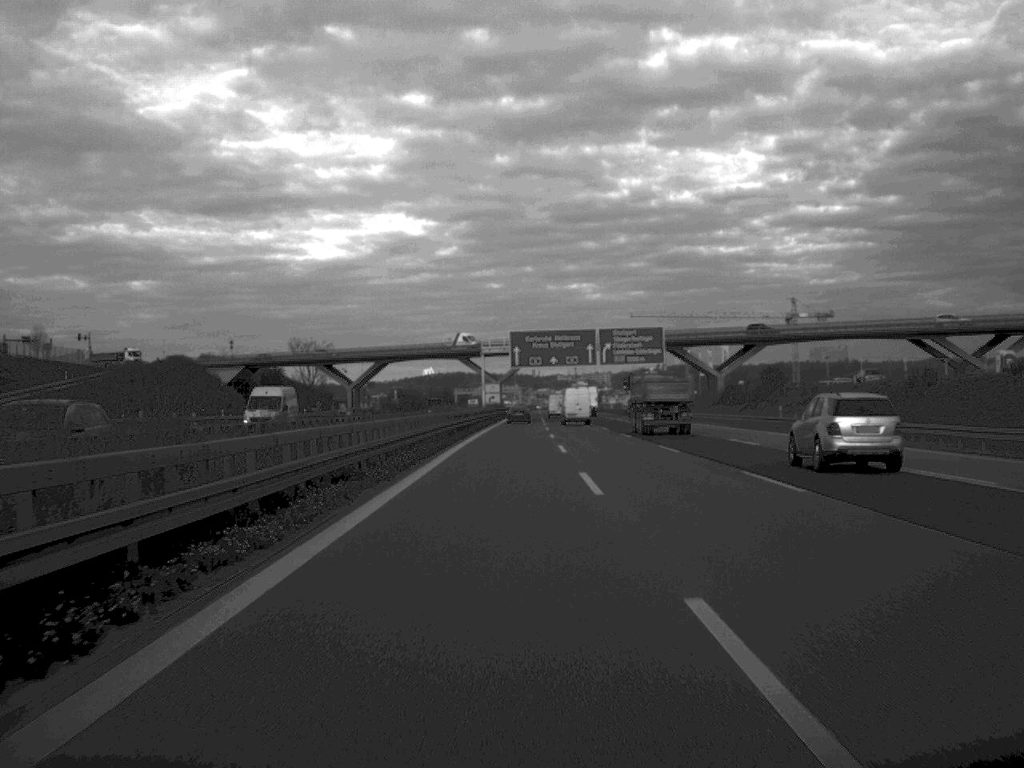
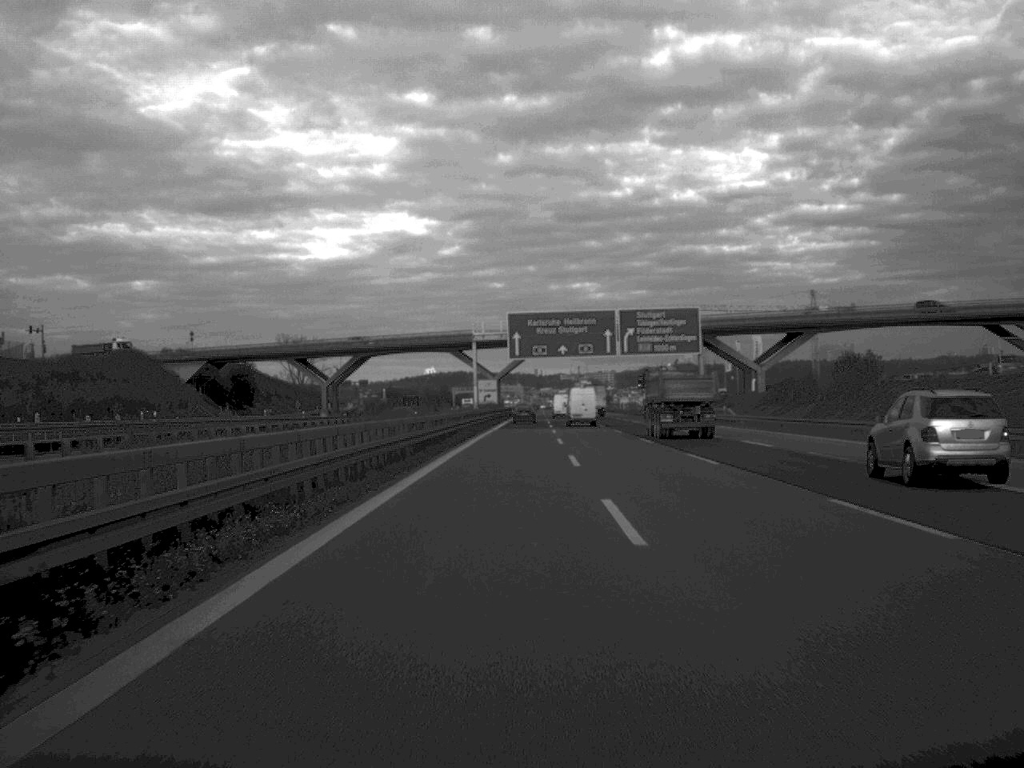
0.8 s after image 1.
(0.0, +25.8) m; 0°
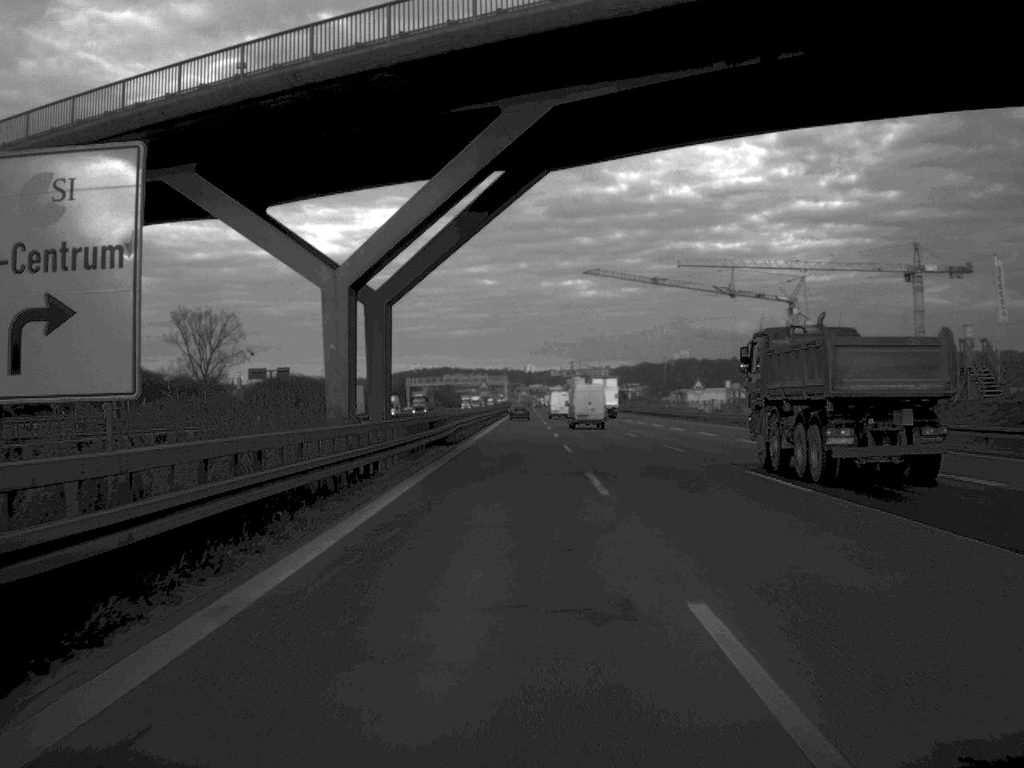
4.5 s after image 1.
(+0.5, +118.0) m; 0°
